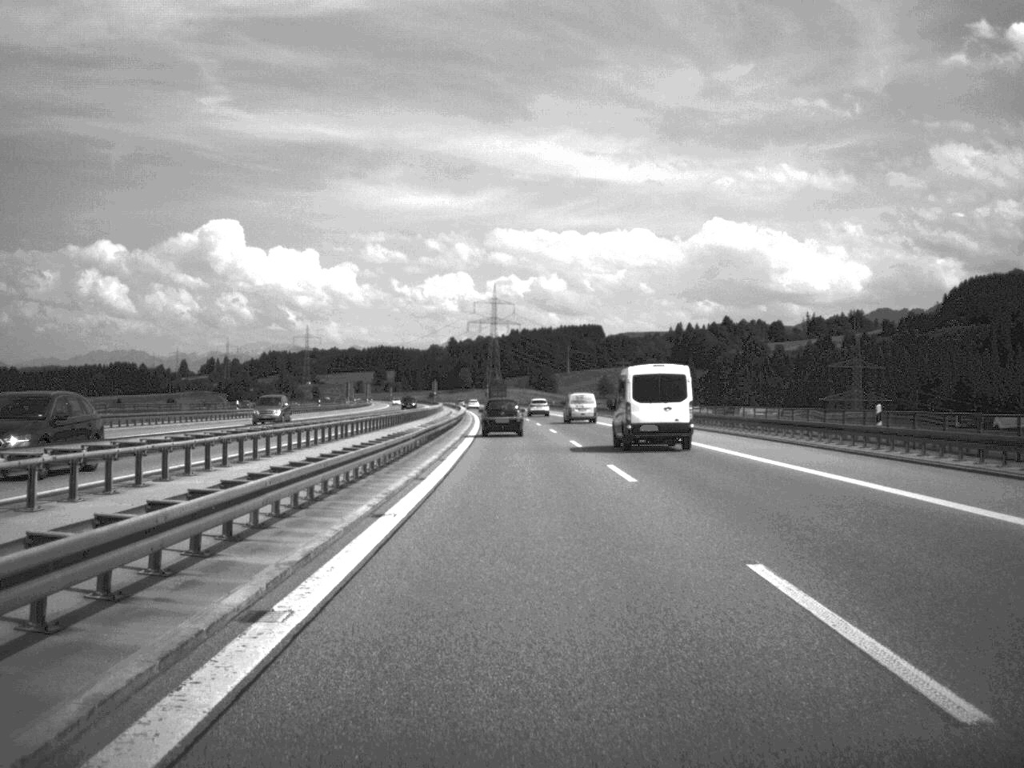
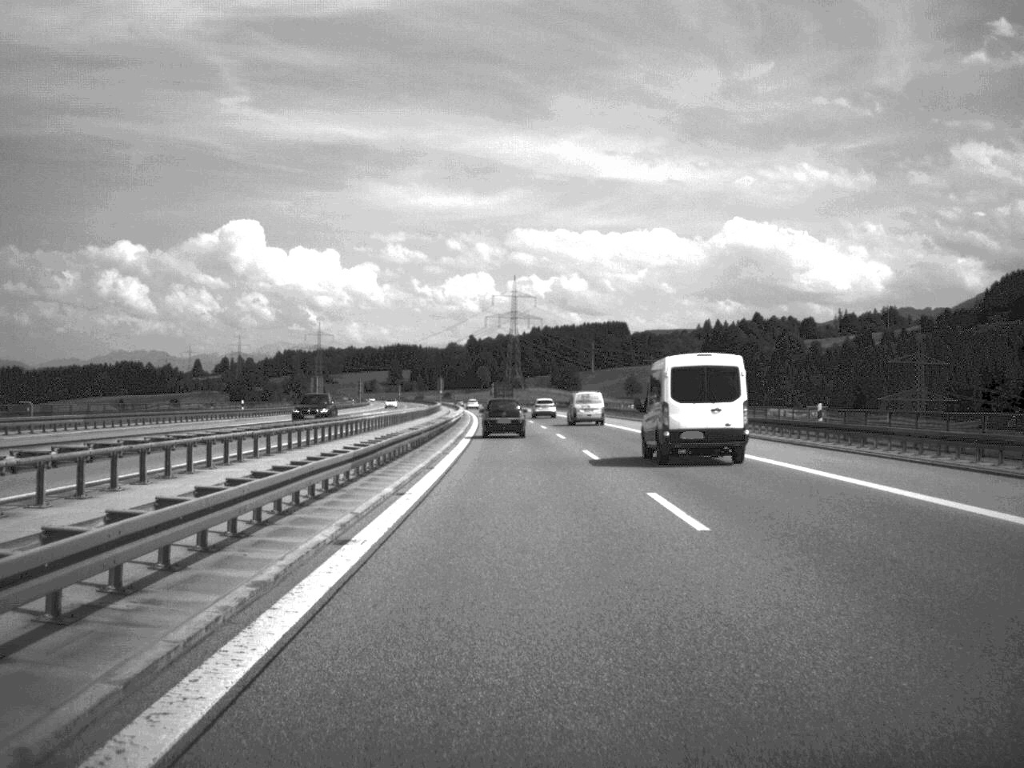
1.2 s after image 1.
(-0.4, +44.3) m; -1°
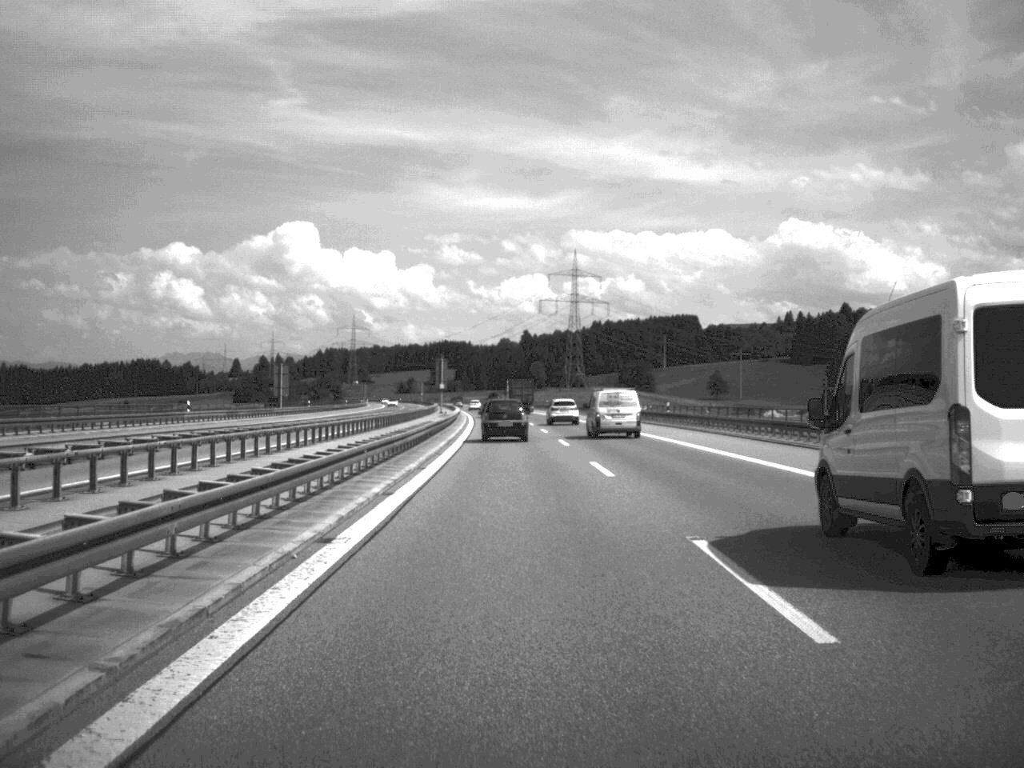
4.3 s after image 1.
(-2.6, +112.1) m; -3°
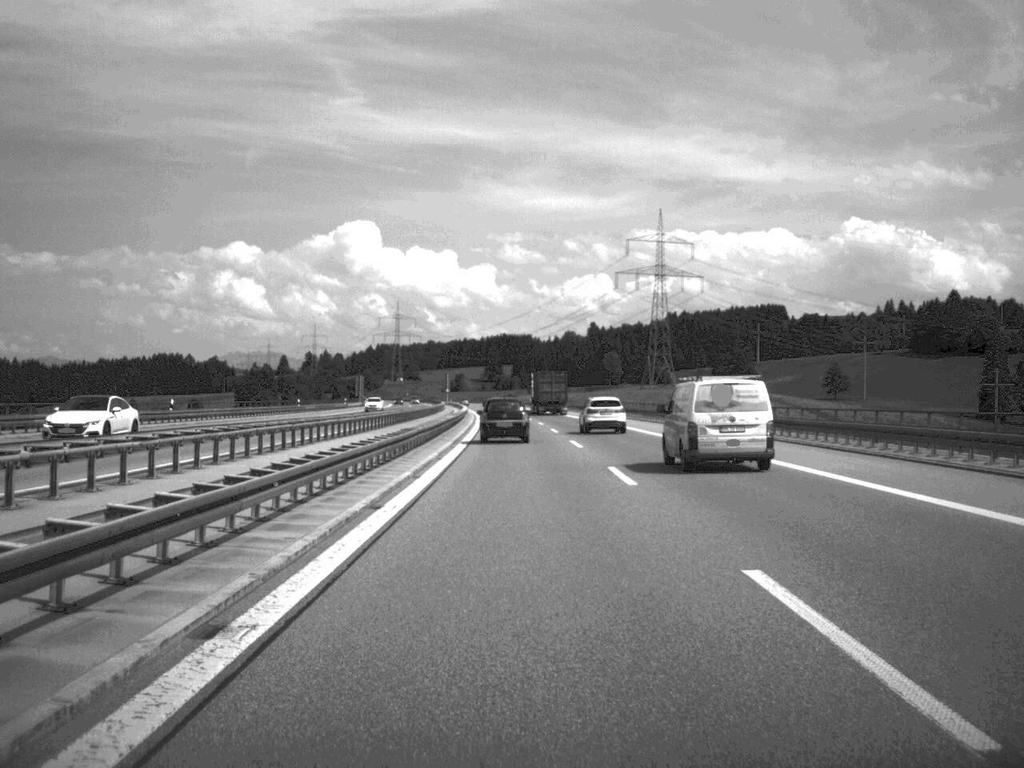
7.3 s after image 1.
(-2.8, +108.3) m; -3°
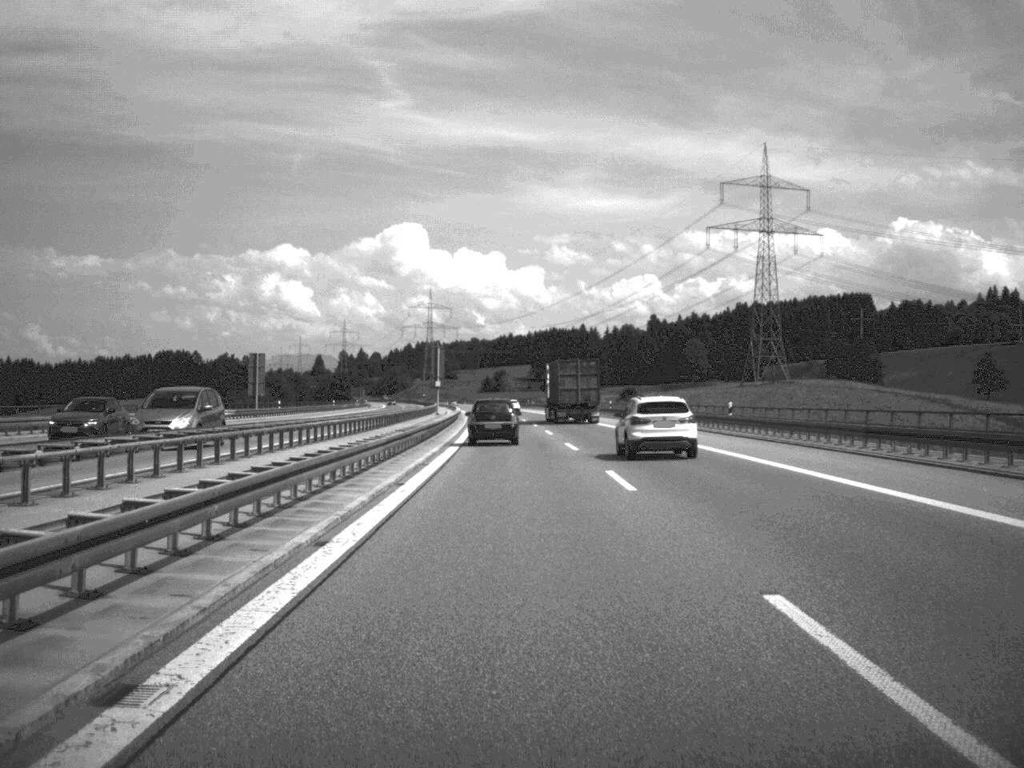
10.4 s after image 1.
(-2.1, +107.1) m; -2°
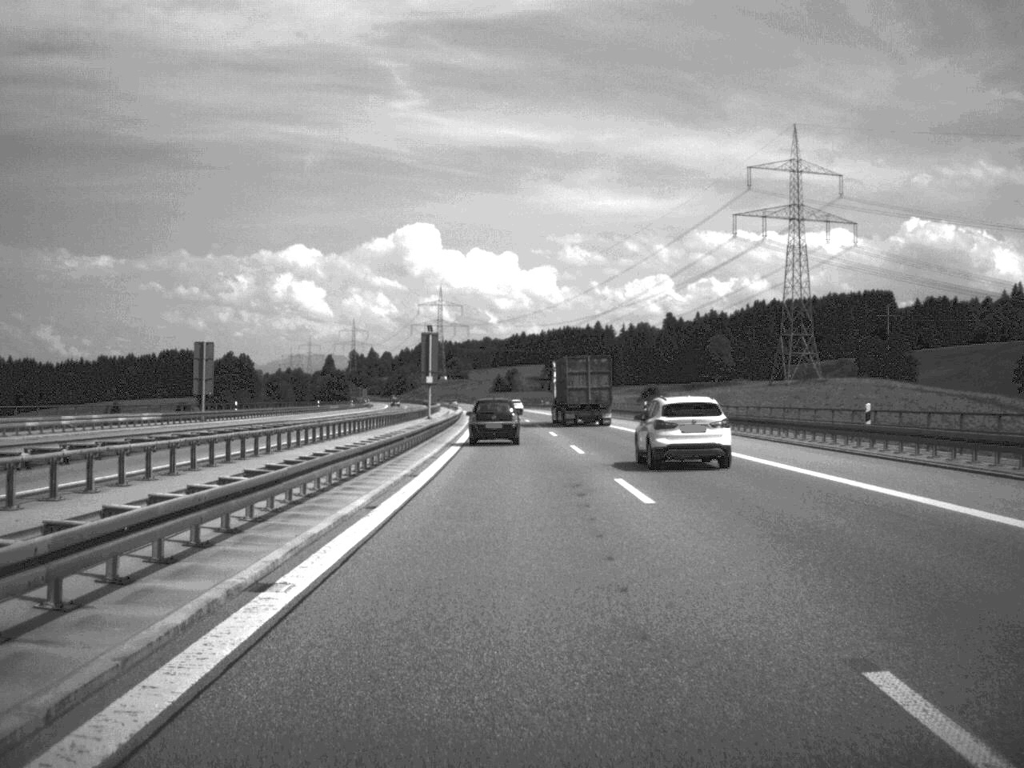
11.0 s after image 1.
(-0.1, +20.2) m; -1°
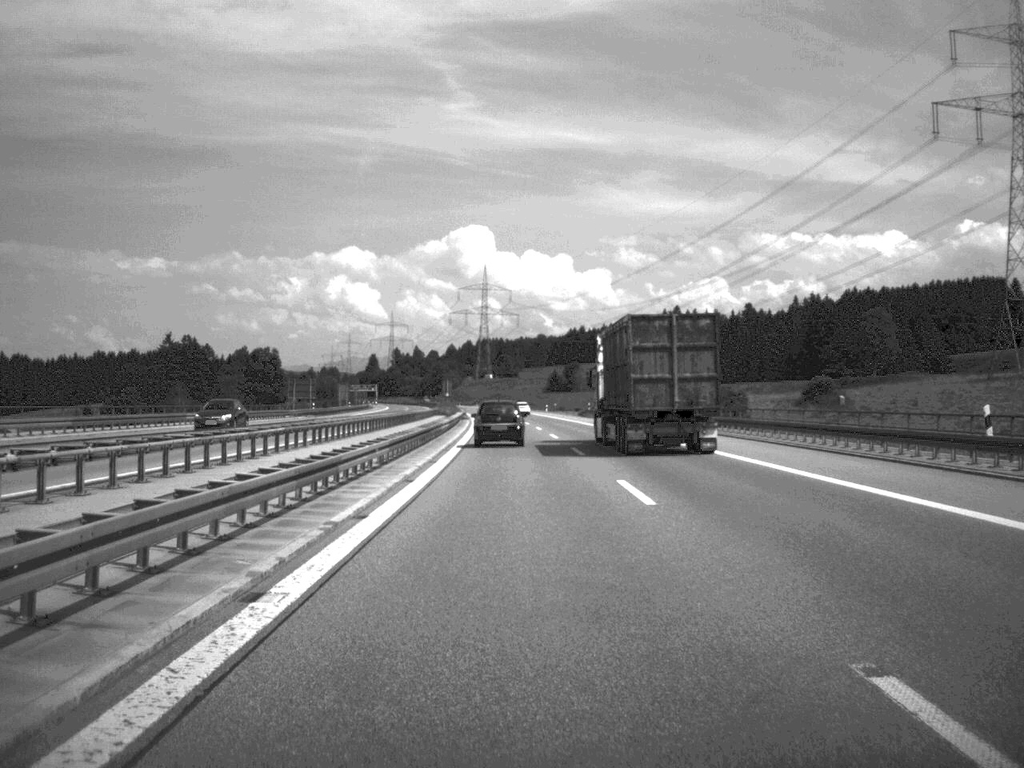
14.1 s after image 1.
(-2.4, +105.8) m; -2°
